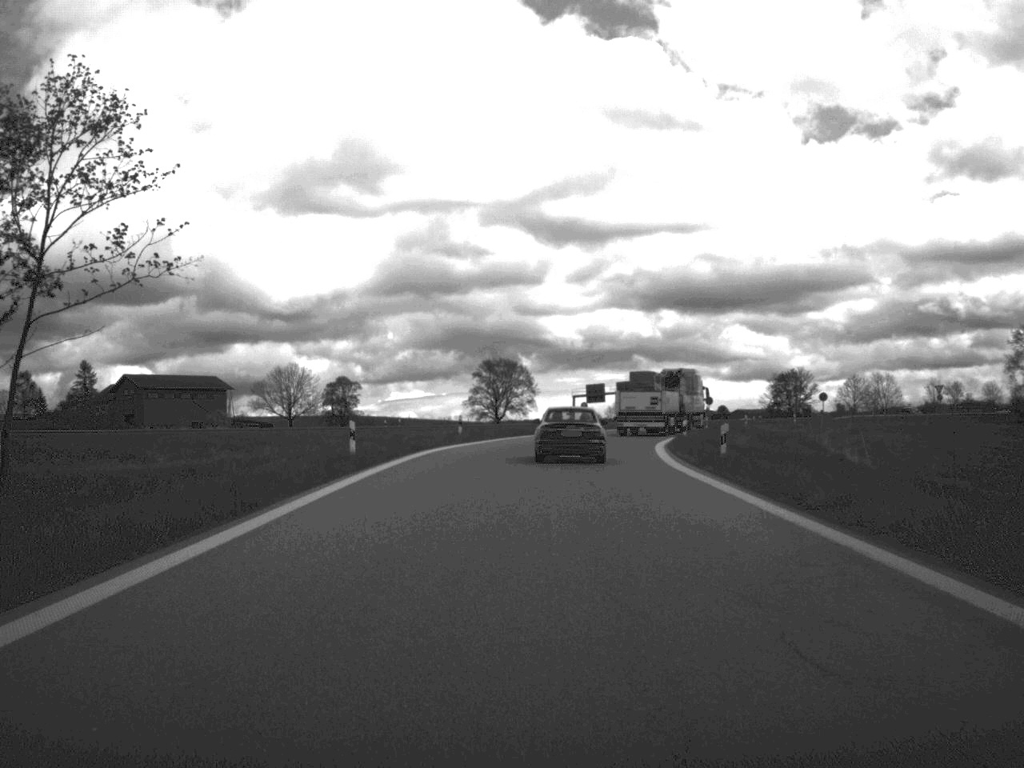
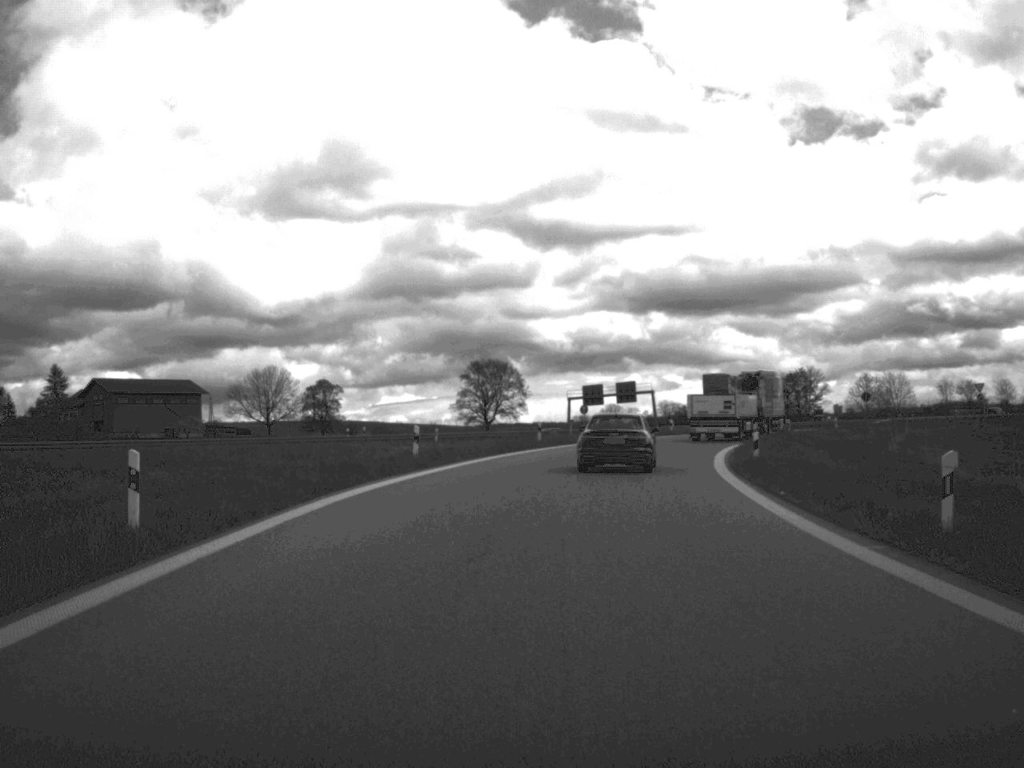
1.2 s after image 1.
(0.0, +17.1) m; 0°
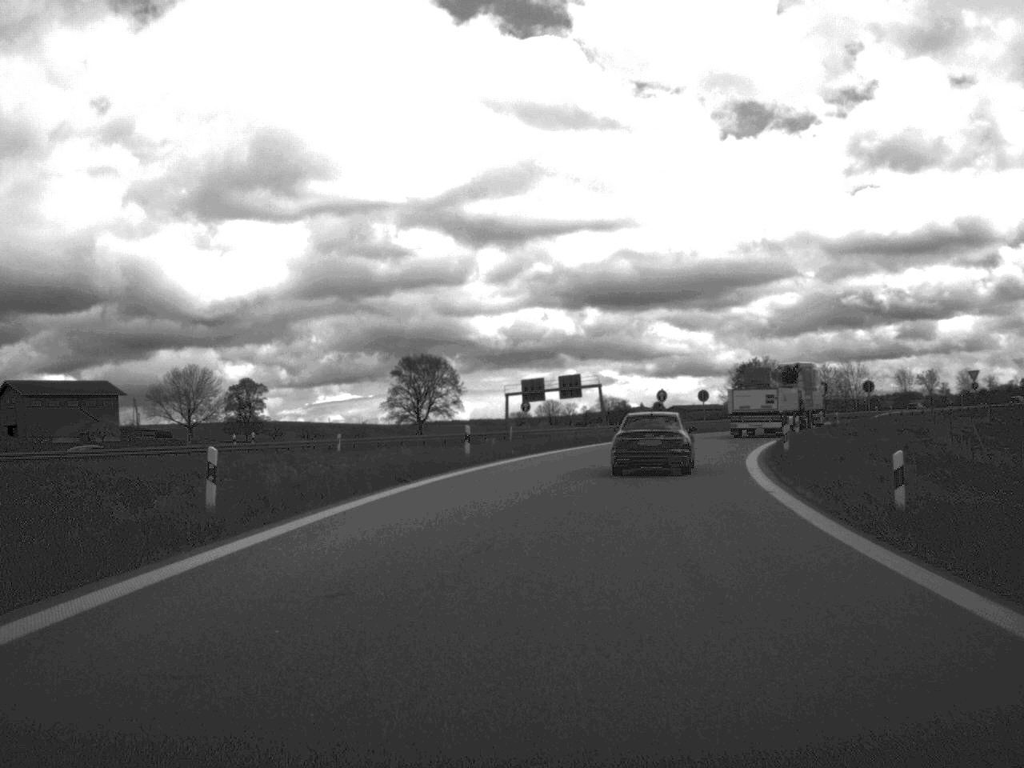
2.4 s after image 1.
(+0.3, +16.9) m; +3°
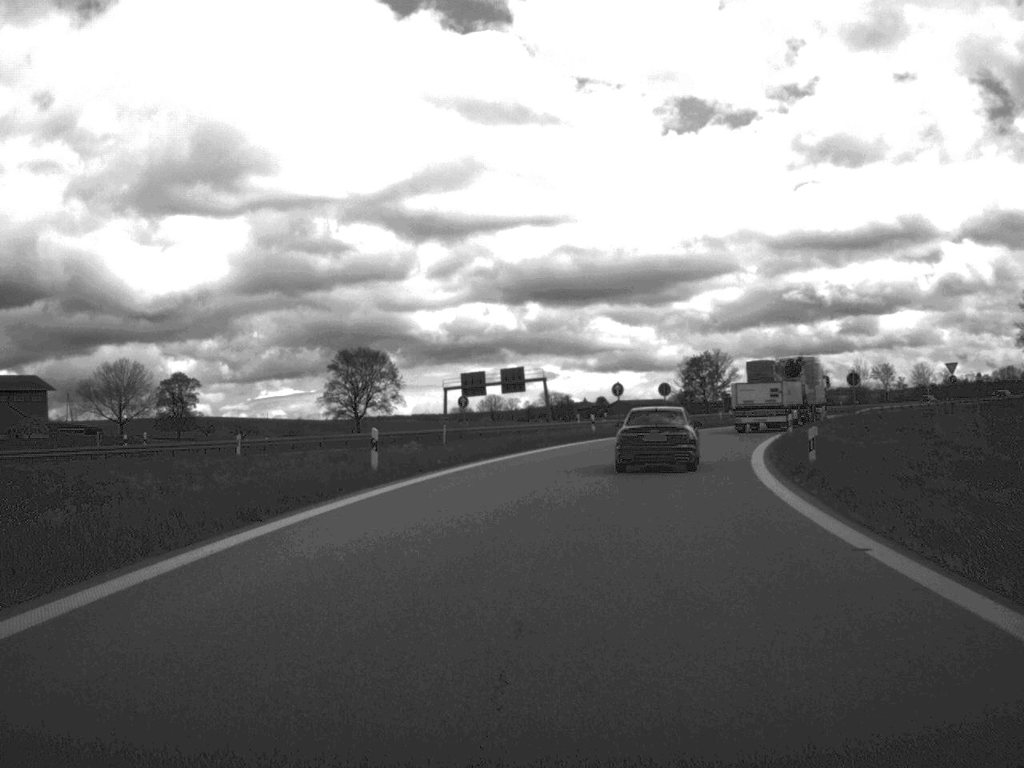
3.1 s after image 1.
(+0.2, +9.7) m; +3°
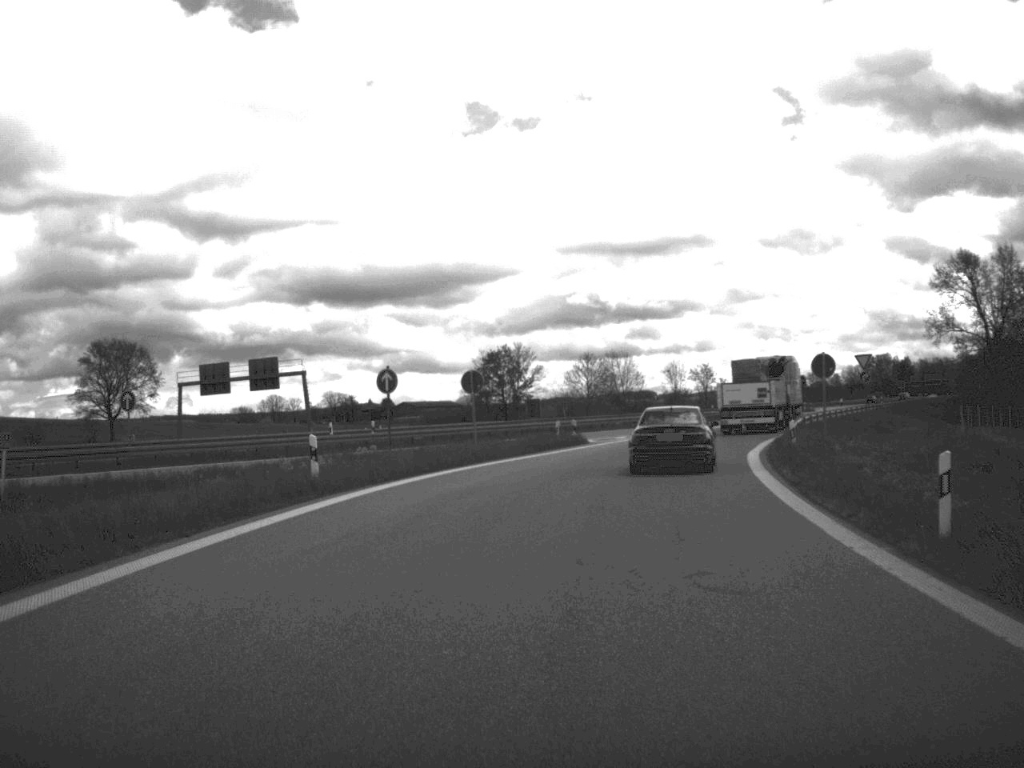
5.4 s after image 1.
(+2.6, +32.1) m; +9°
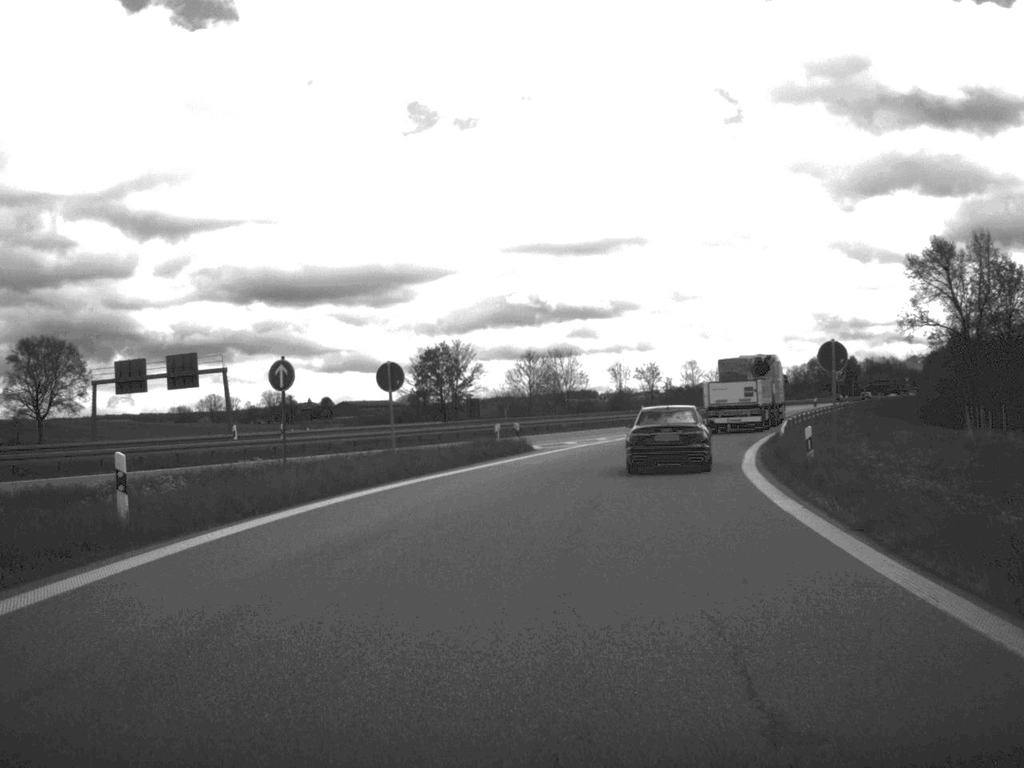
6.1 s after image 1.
(+0.2, +8.0) m; +3°
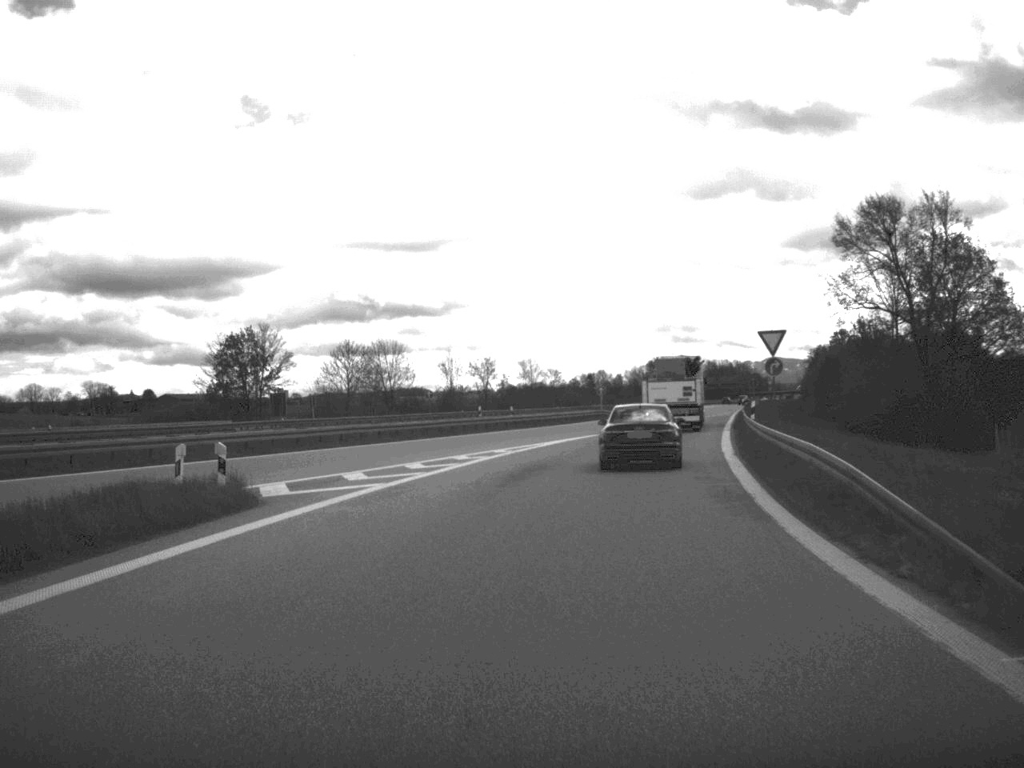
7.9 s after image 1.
(+1.6, +24.0) m; +7°
